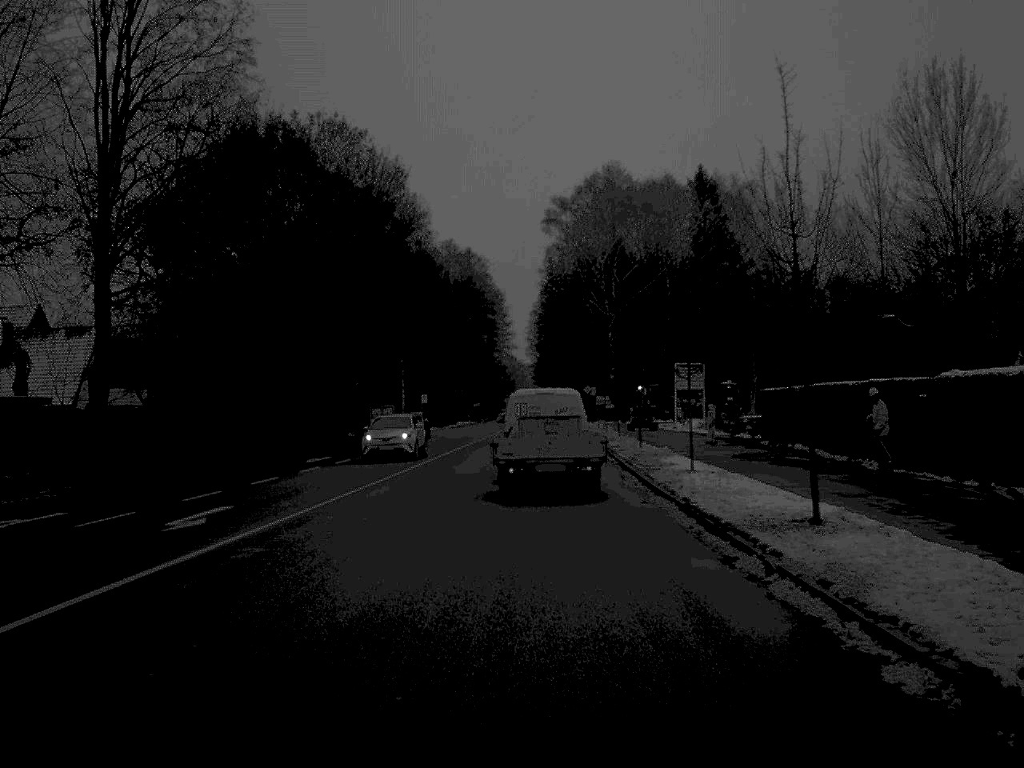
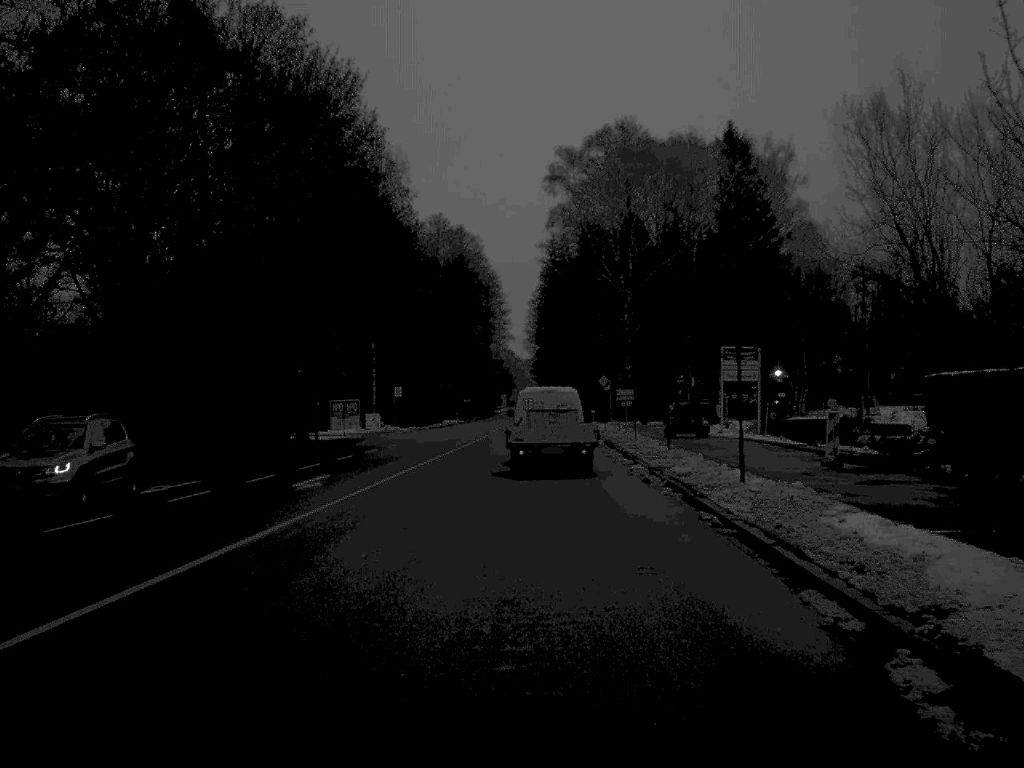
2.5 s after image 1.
(+0.1, +20.3) m; 0°
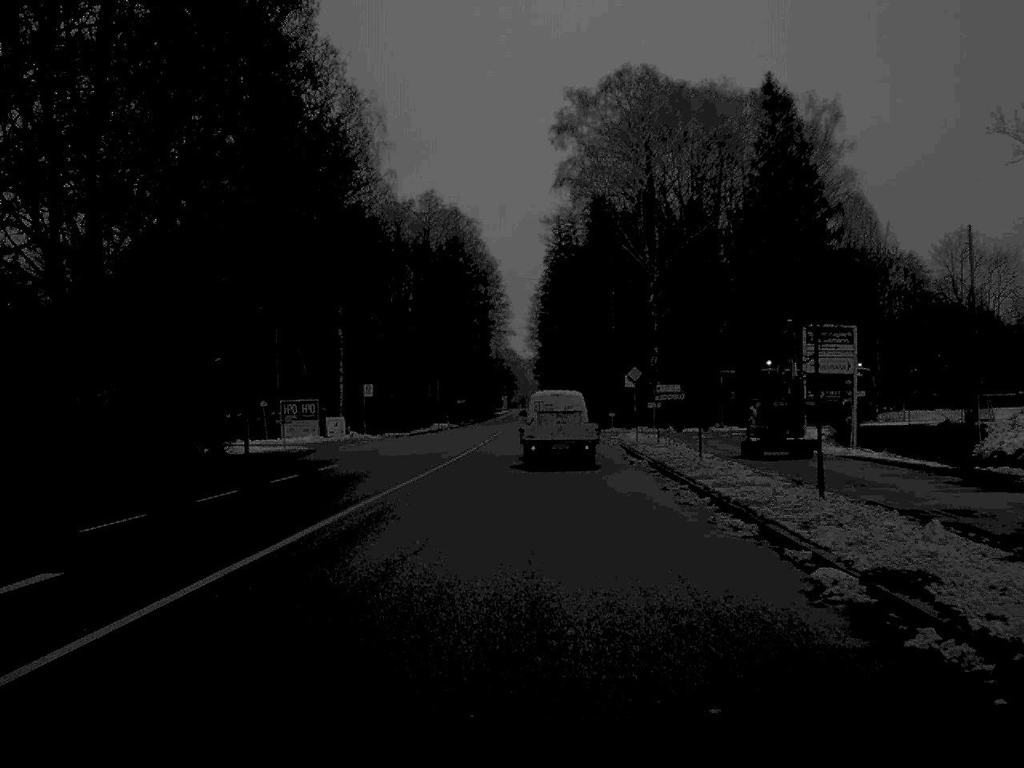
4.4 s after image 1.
(0.0, +17.8) m; 0°
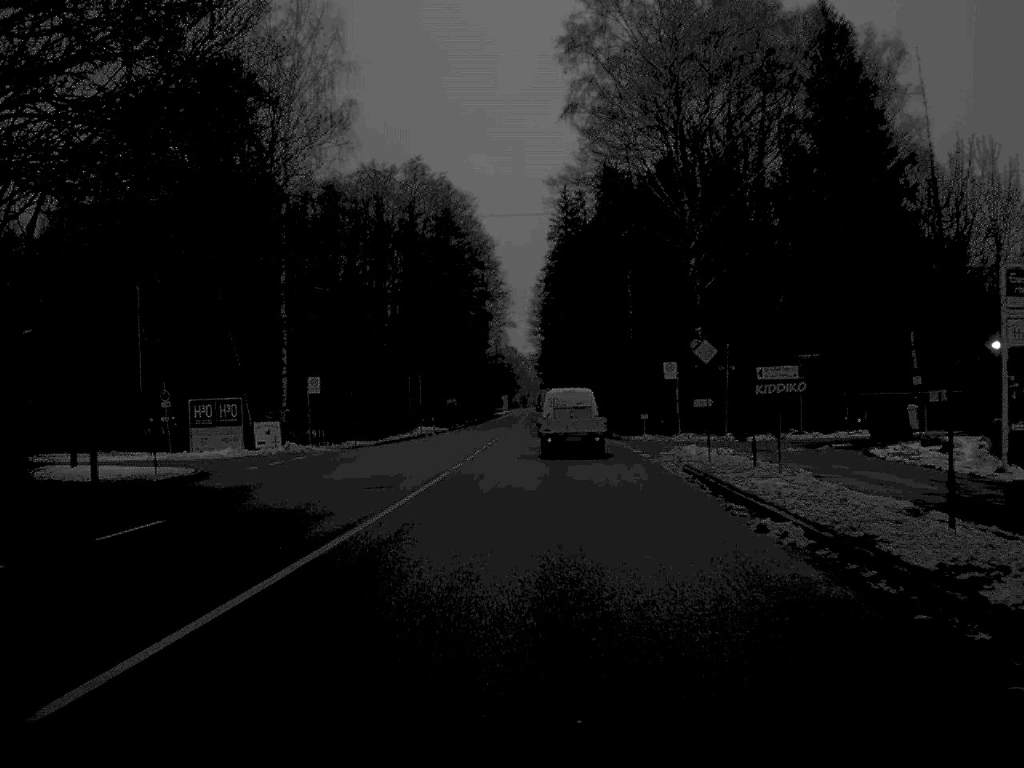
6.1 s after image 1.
(0.0, +18.7) m; 0°
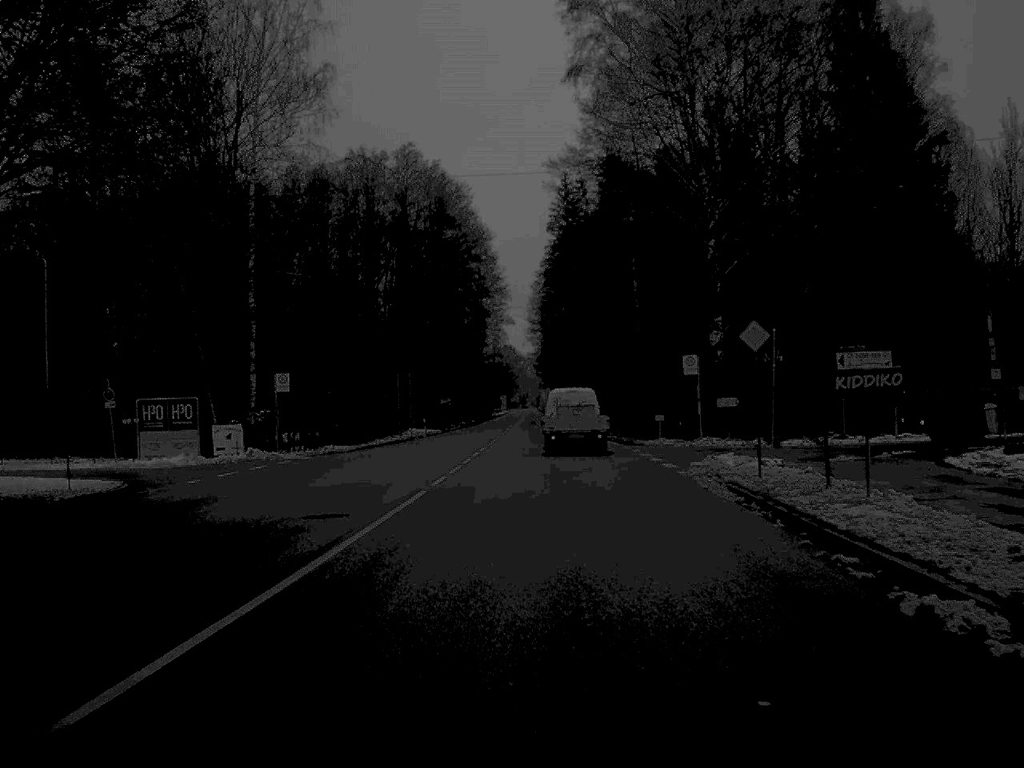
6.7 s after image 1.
(0.0, +6.6) m; 0°
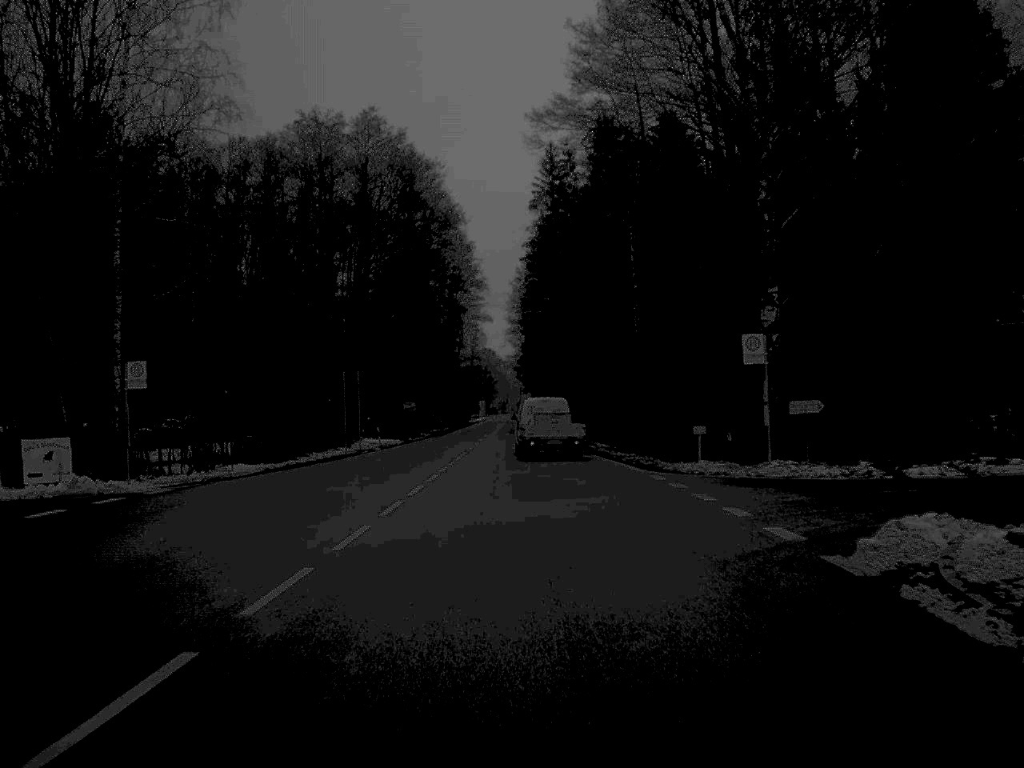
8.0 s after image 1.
(+0.1, +15.4) m; +1°
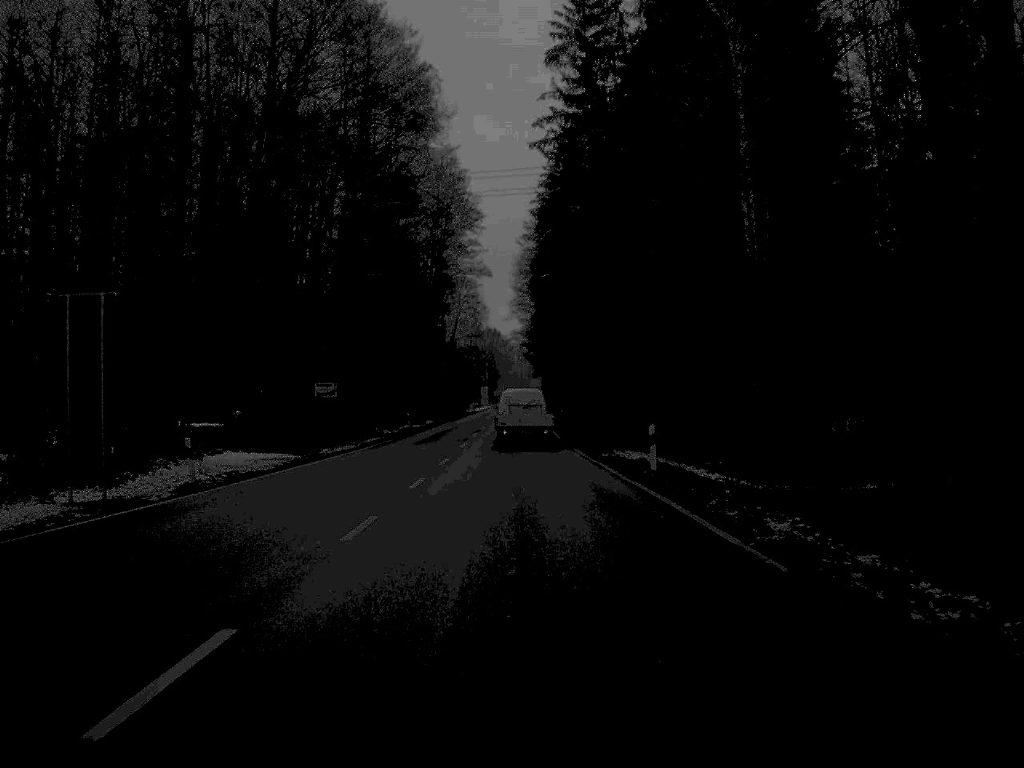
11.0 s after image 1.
(-0.2, +39.7) m; 0°
